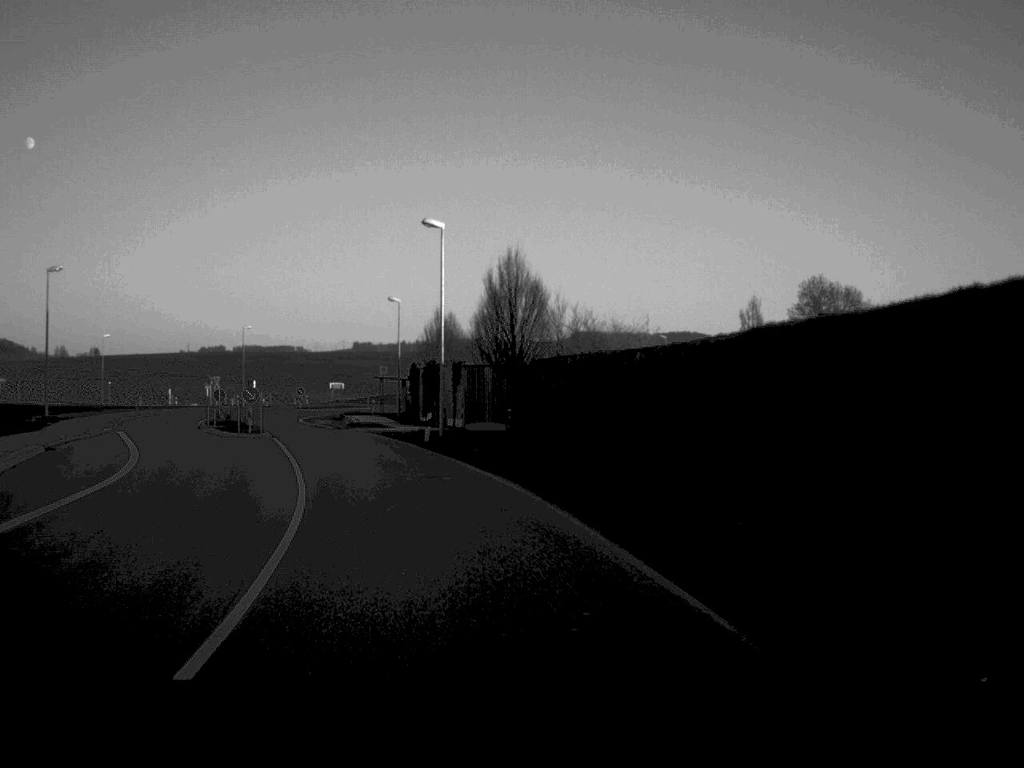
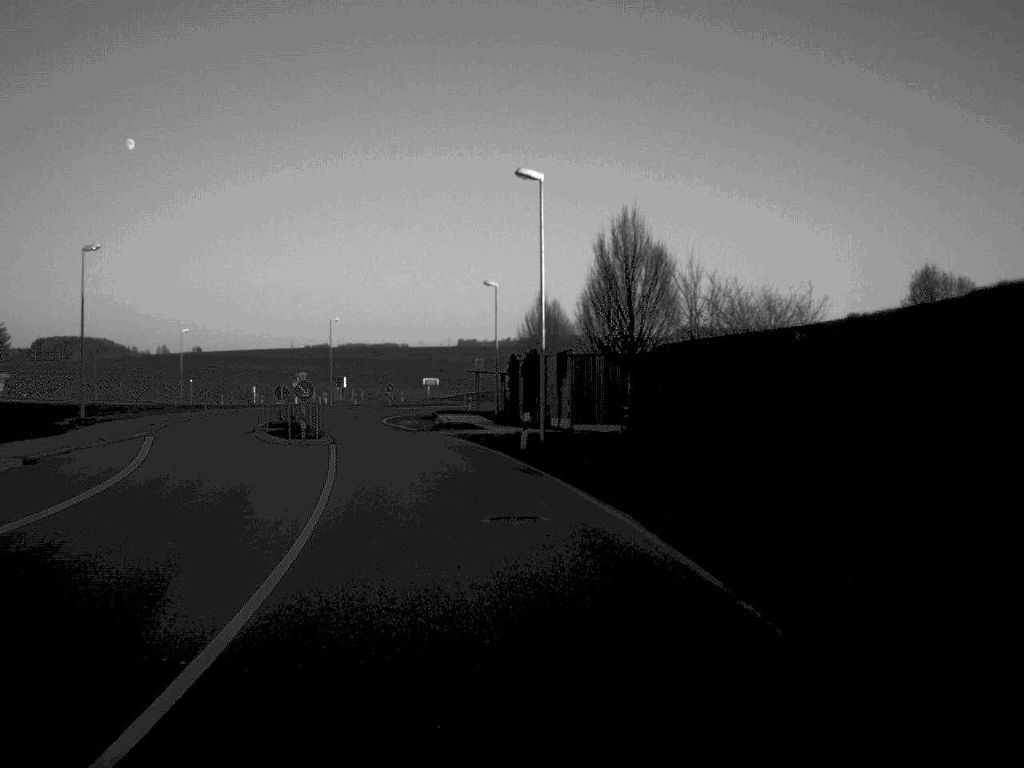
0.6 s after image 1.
(-0.4, +9.4) m; -5°
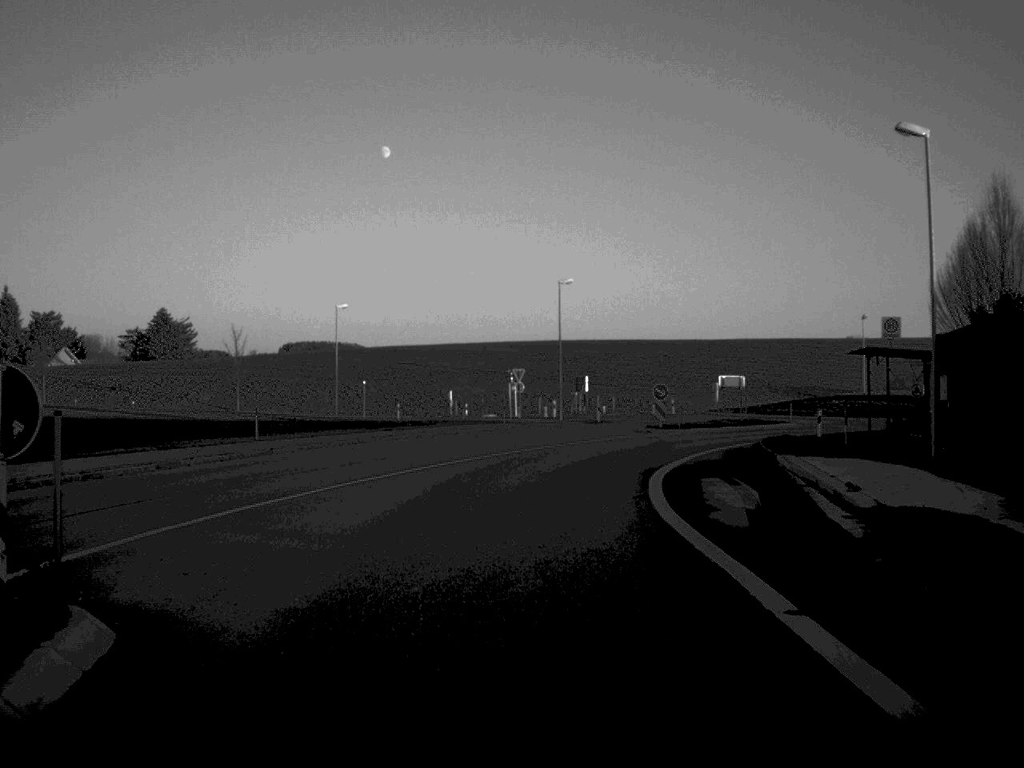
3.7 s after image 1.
(-4.8, +44.3) m; -11°
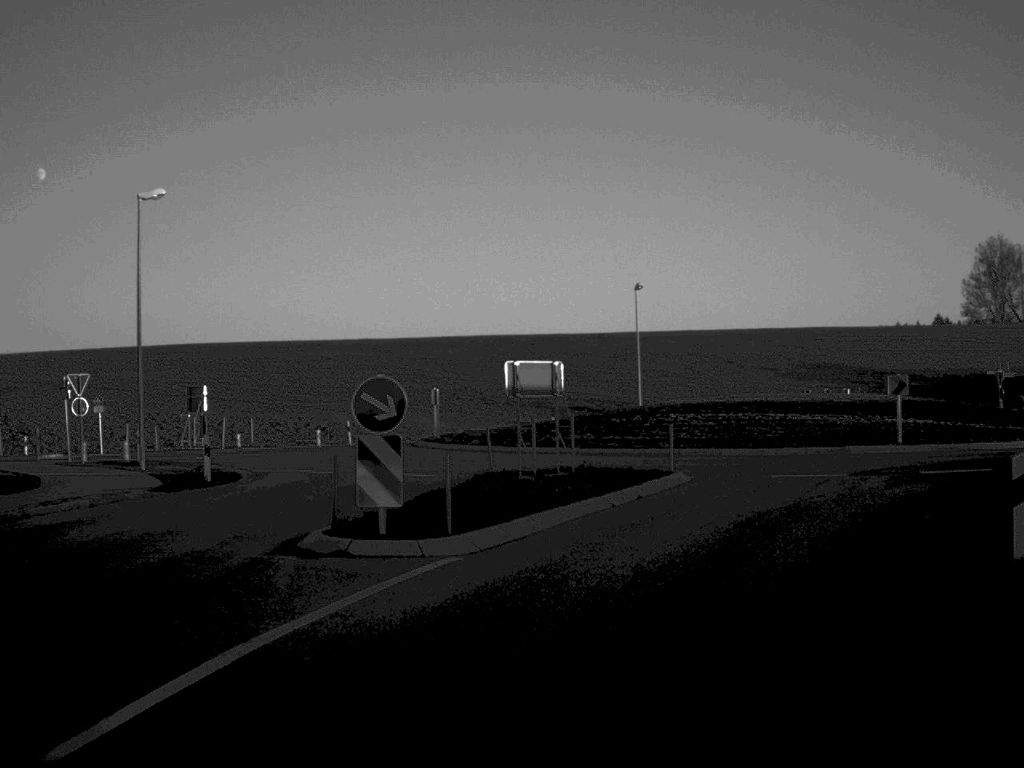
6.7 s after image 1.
(+2.6, +34.5) m; +16°
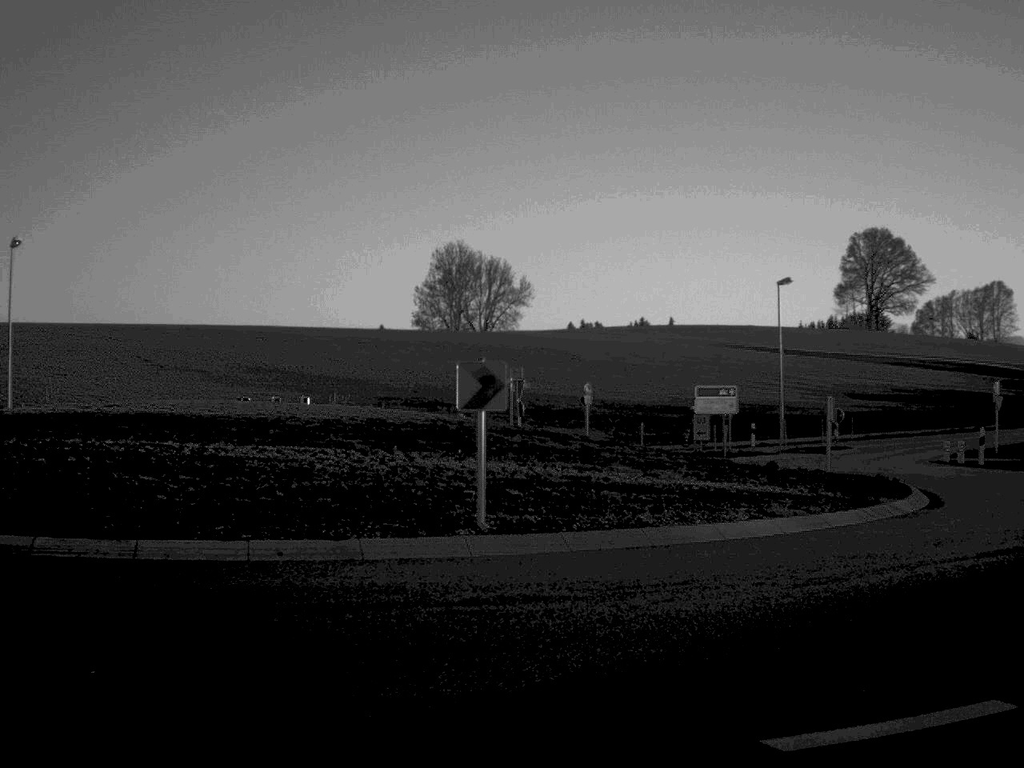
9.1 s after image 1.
(+3.4, +19.0) m; +26°
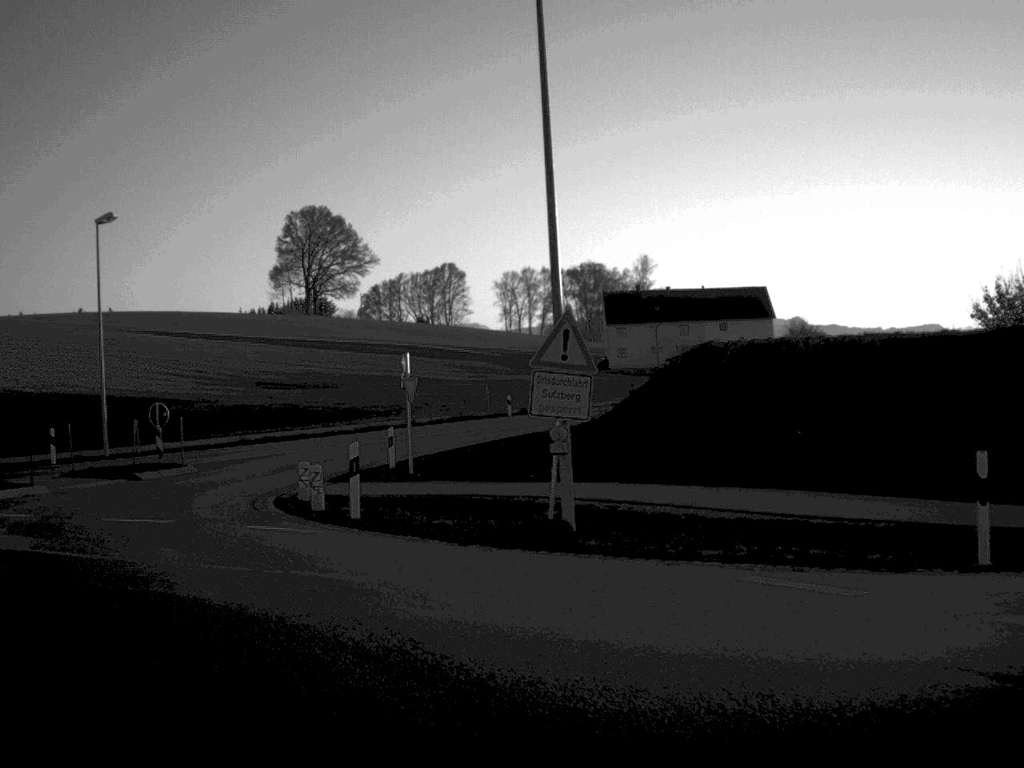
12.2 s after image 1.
(+7.0, +17.9) m; +23°
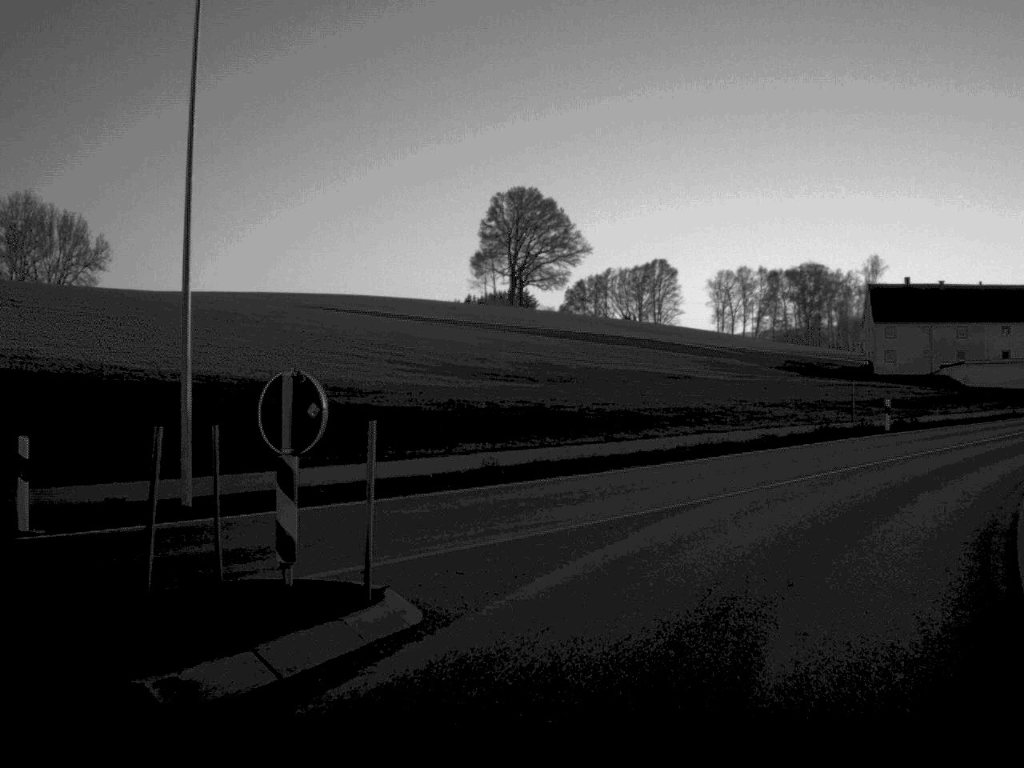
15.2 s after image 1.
(-5.9, +22.8) m; -7°
